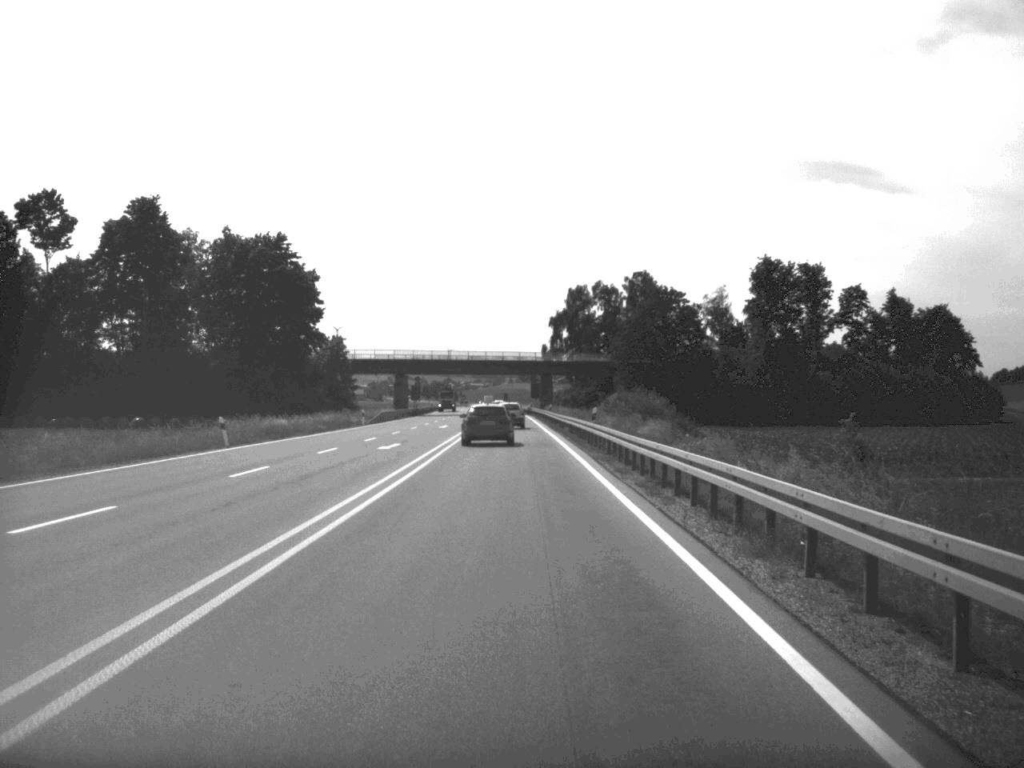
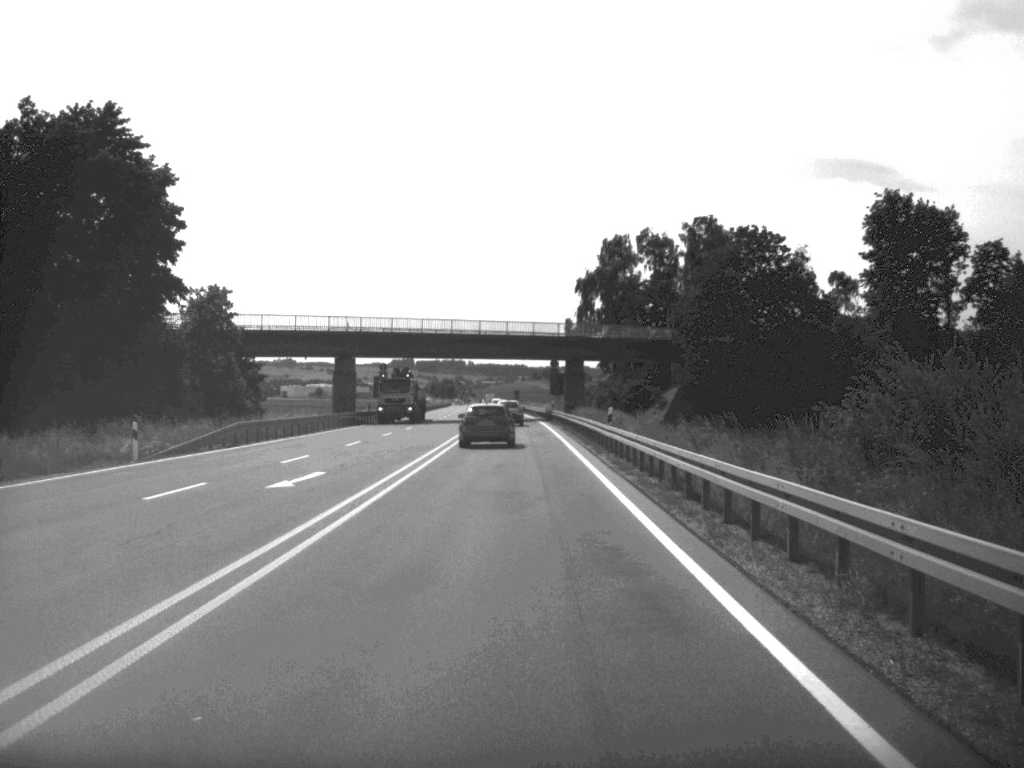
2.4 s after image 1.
(-0.3, +54.1) m; -1°
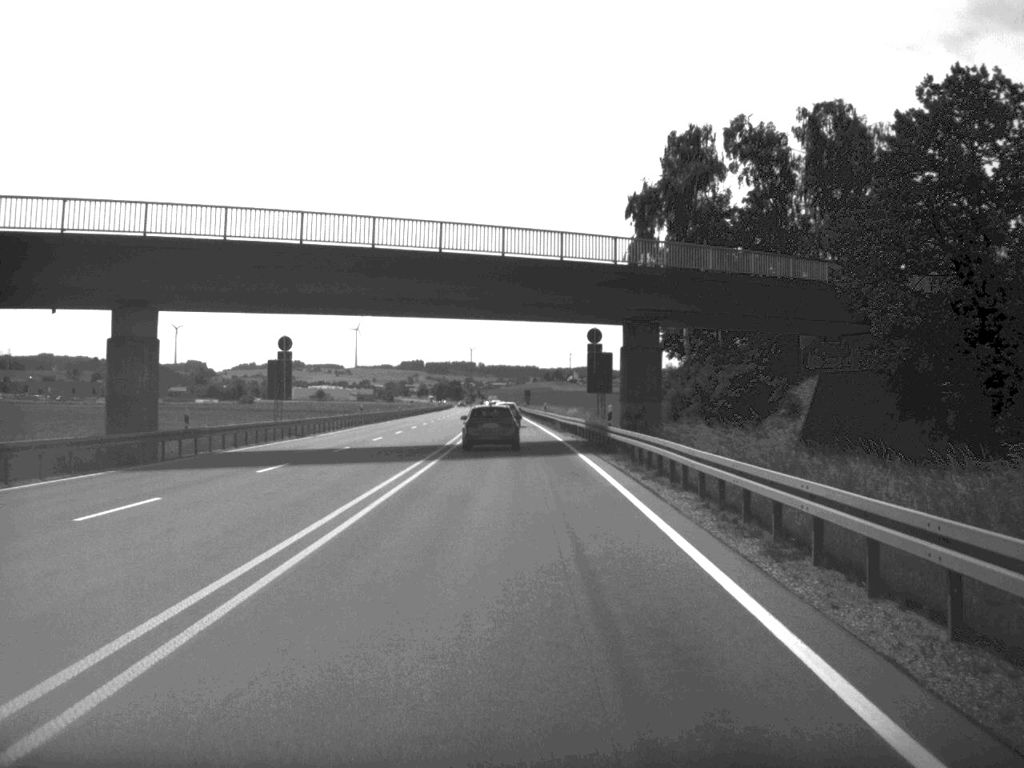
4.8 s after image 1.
(-0.3, +51.6) m; -1°
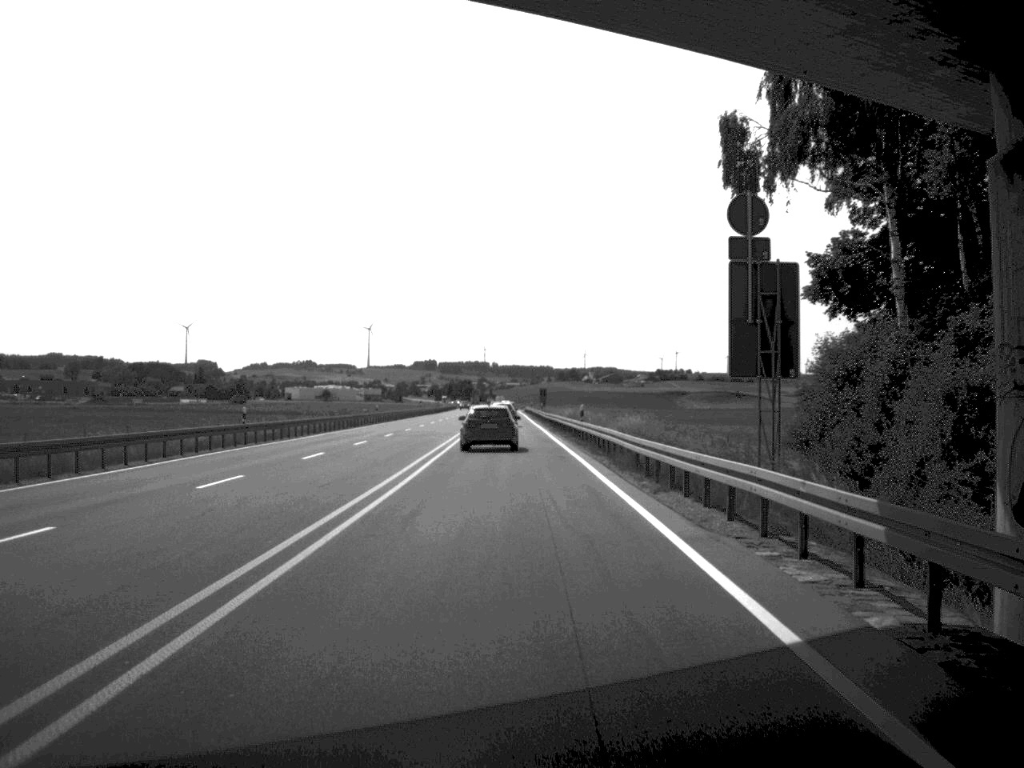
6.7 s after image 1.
(-0.2, +40.8) m; -1°
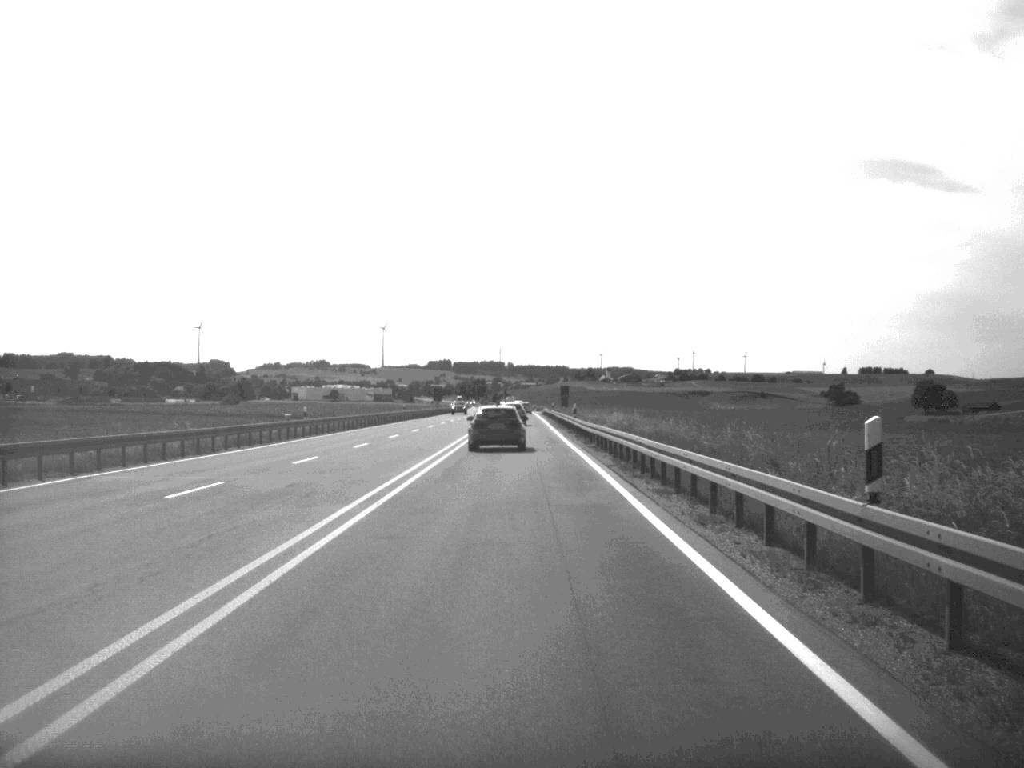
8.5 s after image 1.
(-0.3, +38.4) m; -1°
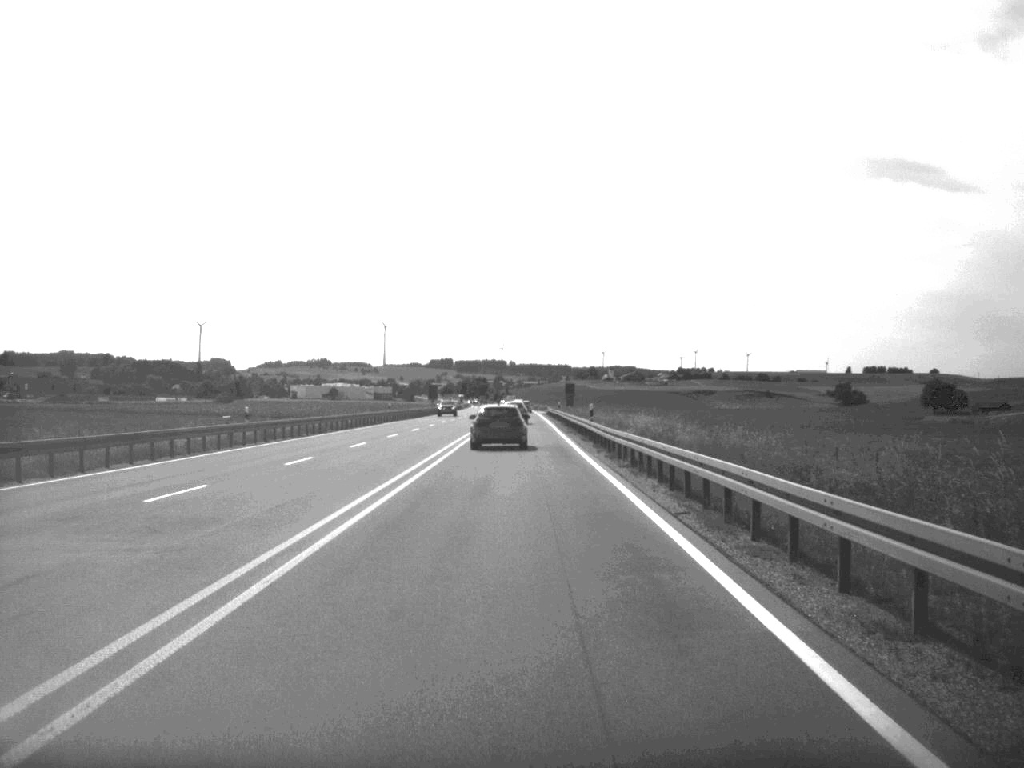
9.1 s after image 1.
(0.0, +13.2) m; 0°
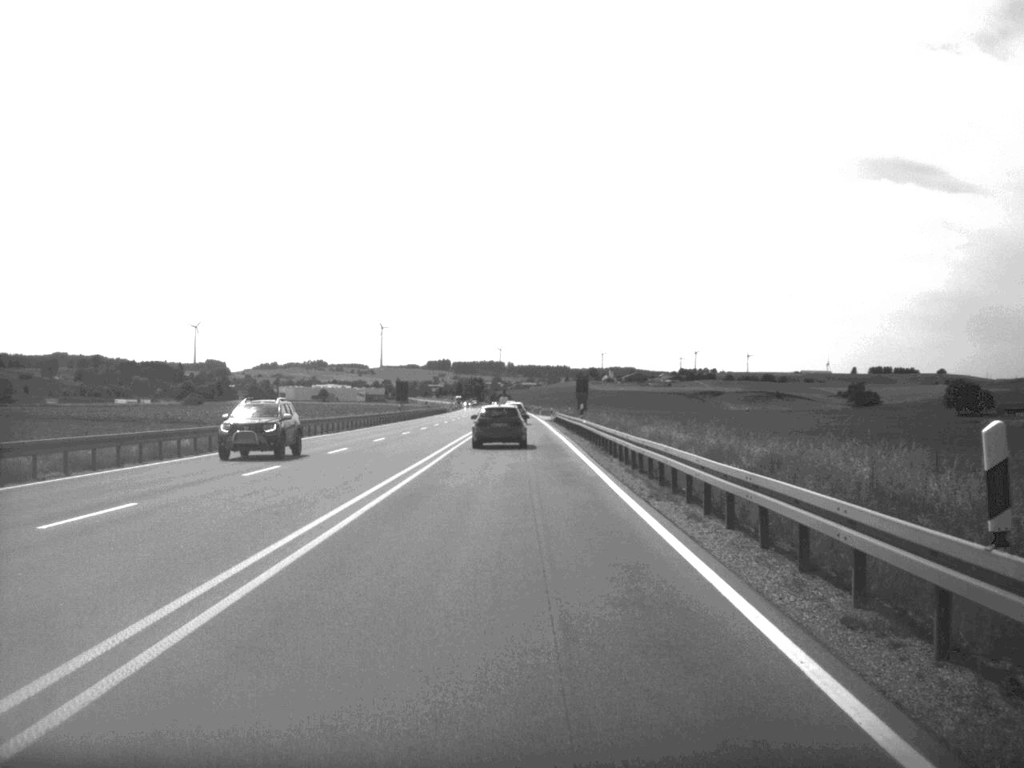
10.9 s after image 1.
(0.0, +40.3) m; 0°
